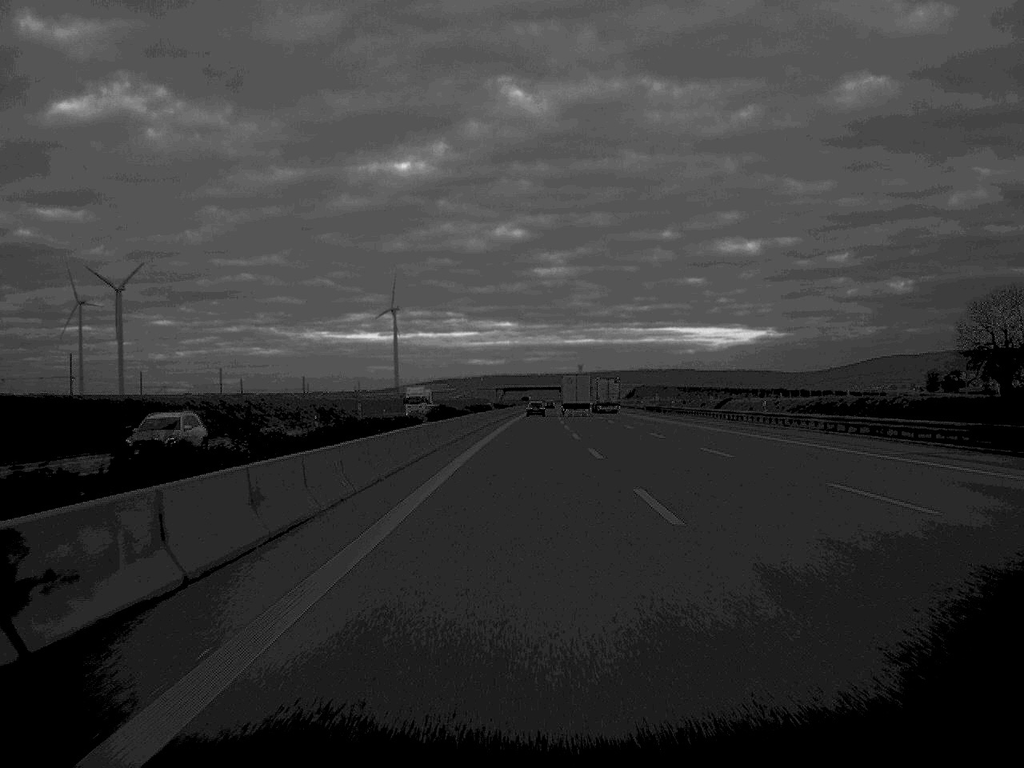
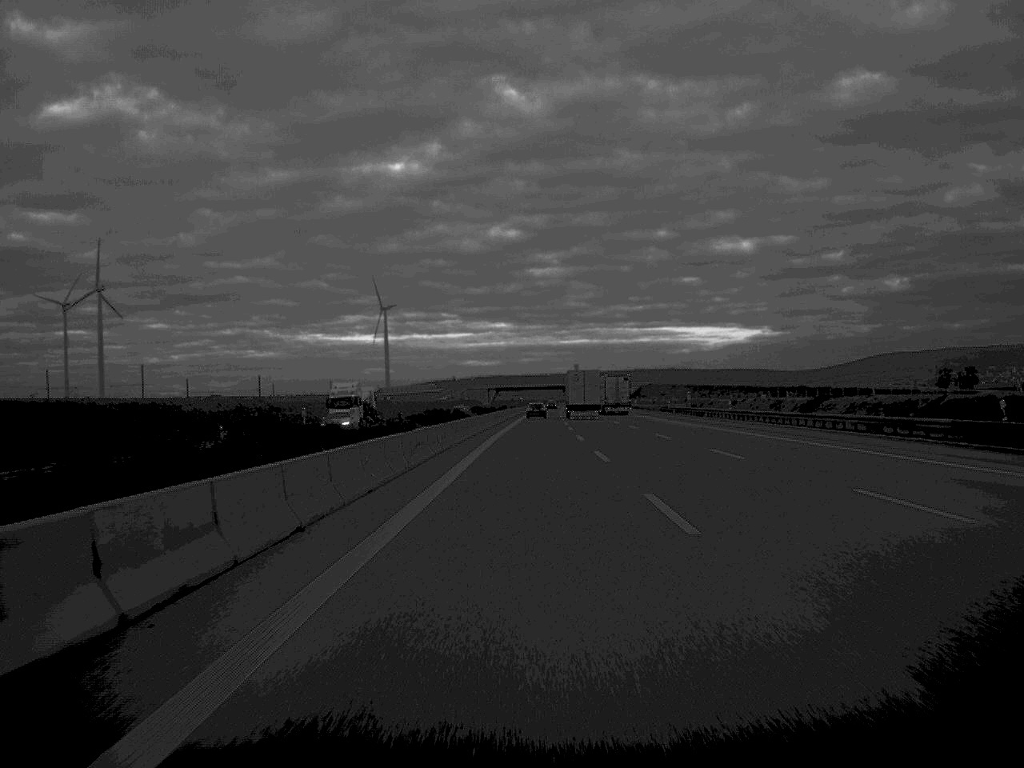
(+0.1, +36.5) m; 0°
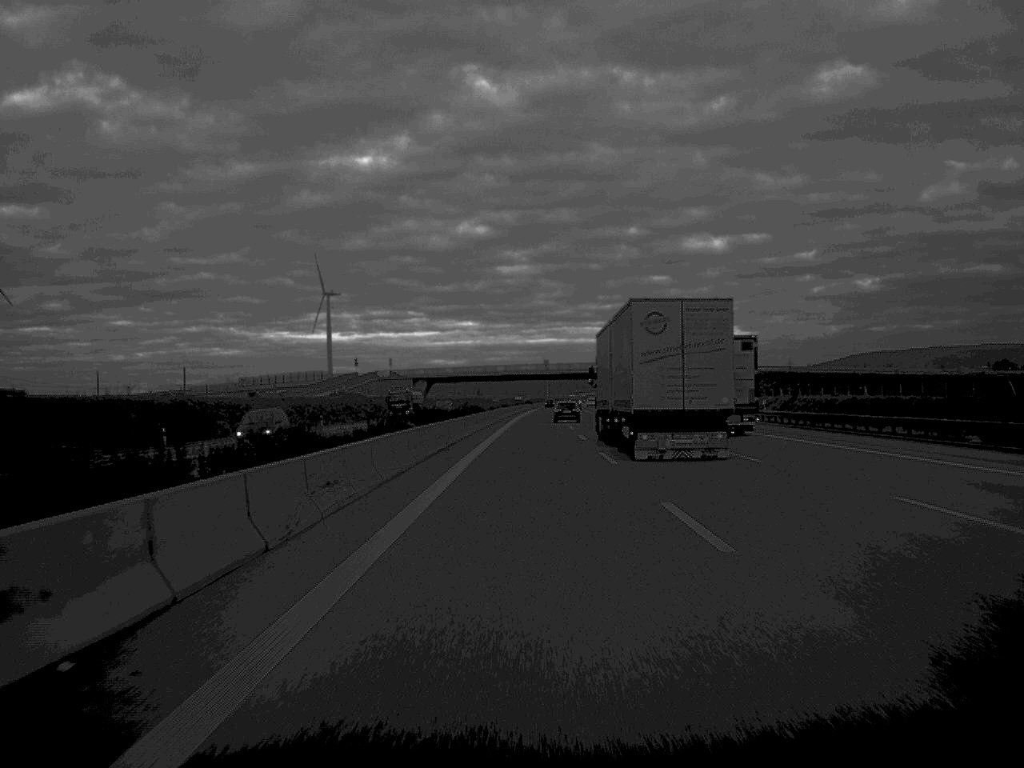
(+2.2, +163.1) m; +1°
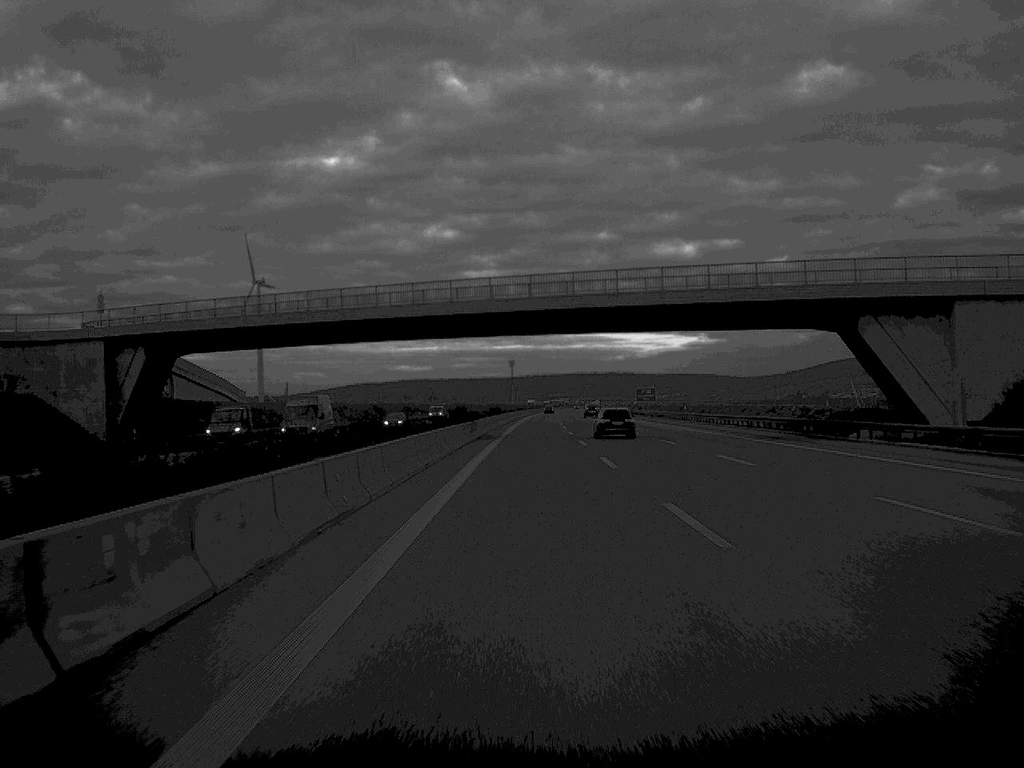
(+1.8, +160.2) m; +2°
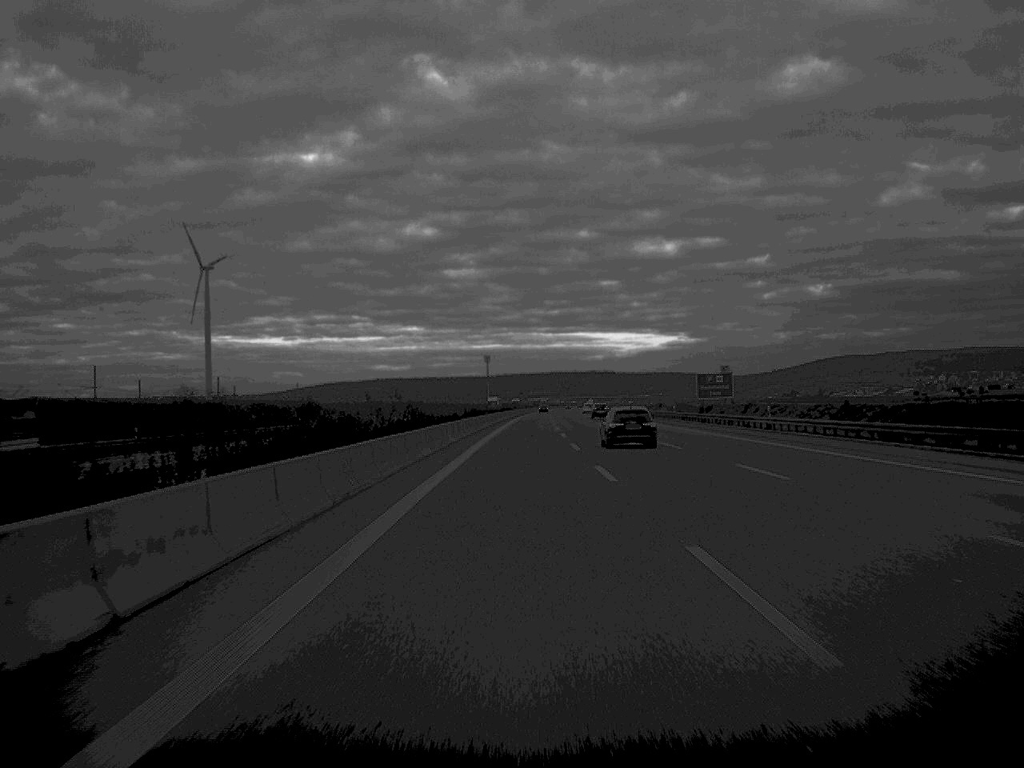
(+0.9, +95.9) m; +1°
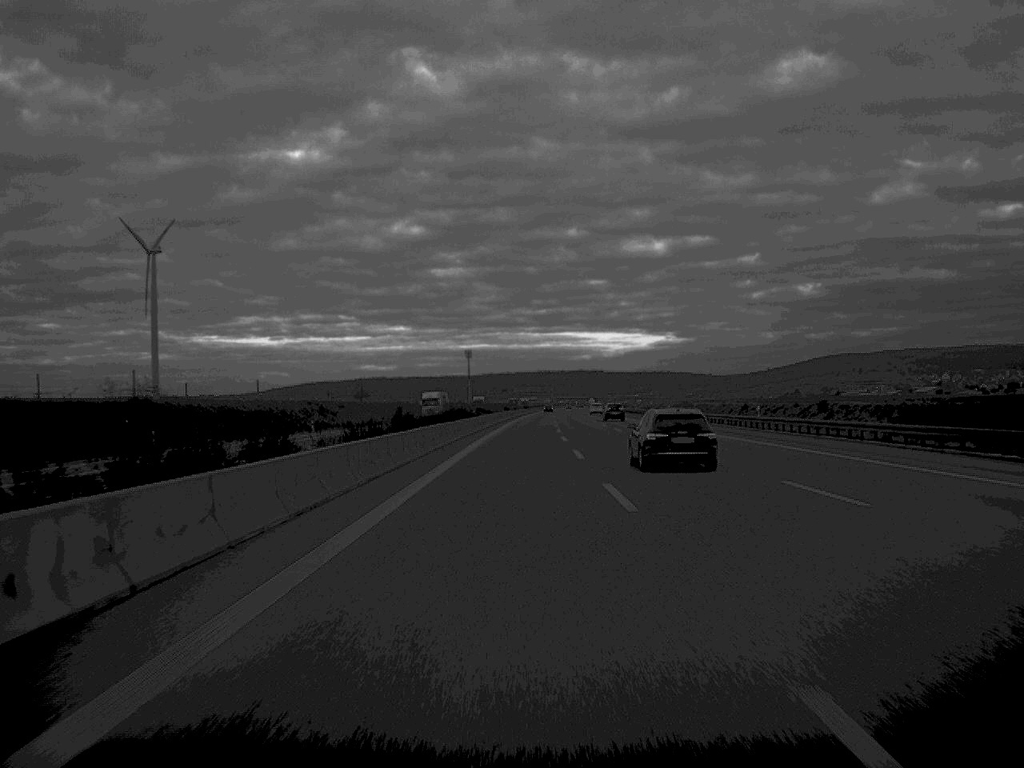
(+0.6, +96.8) m; +1°
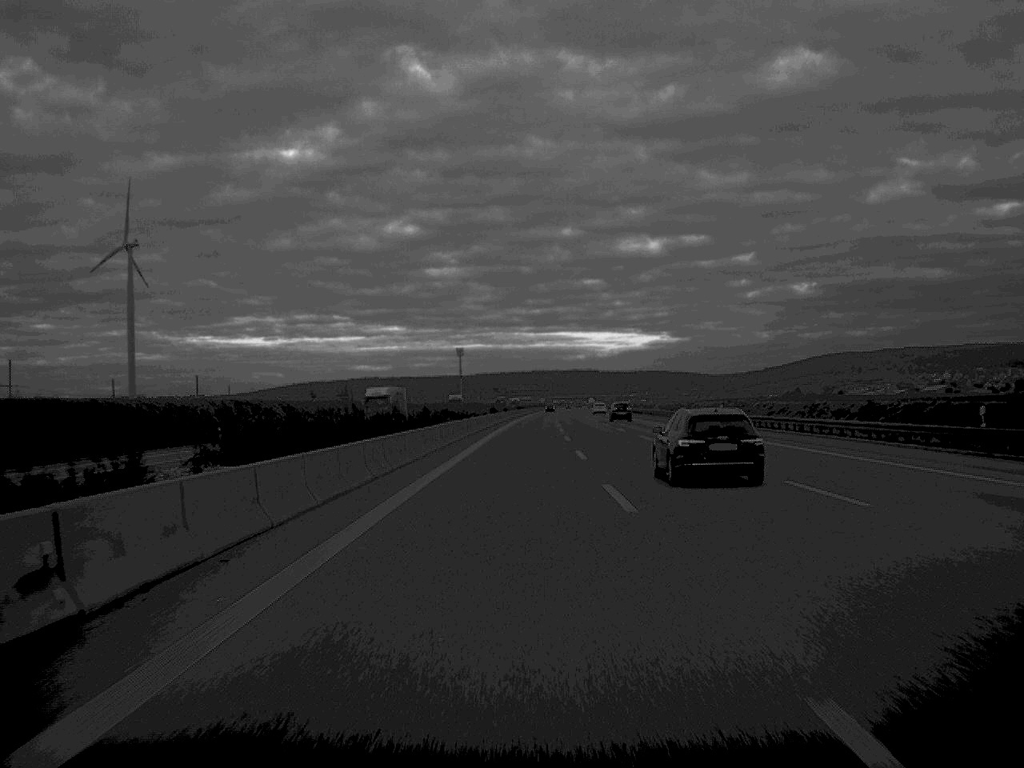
(+0.1, +36.0) m; 0°
